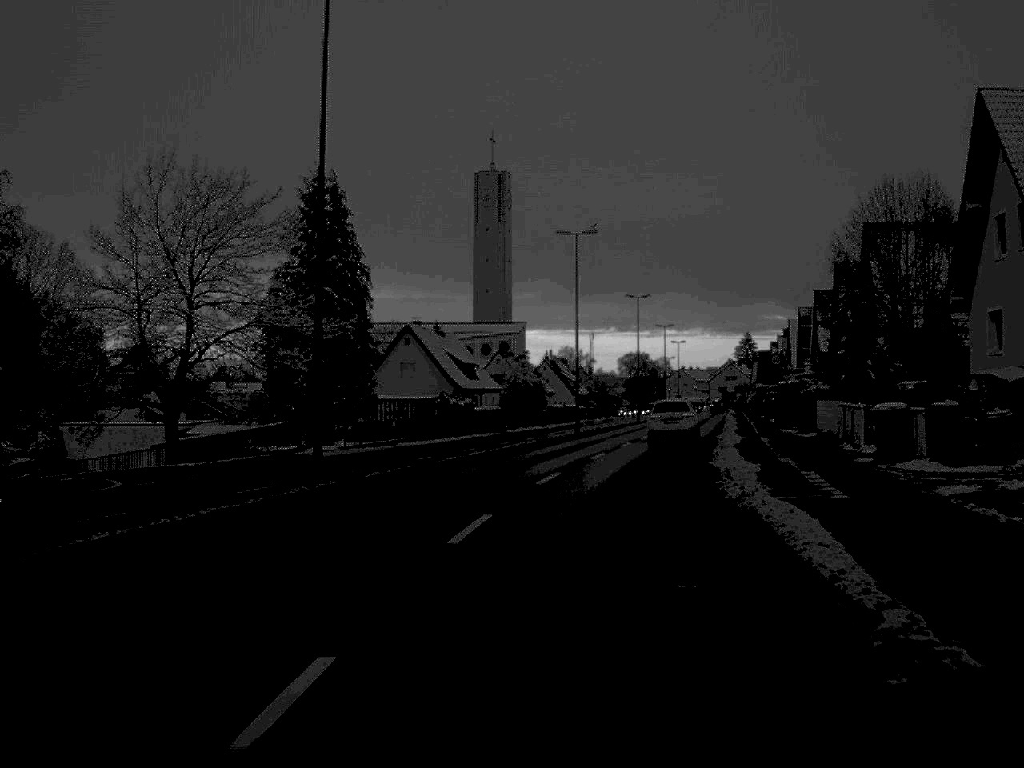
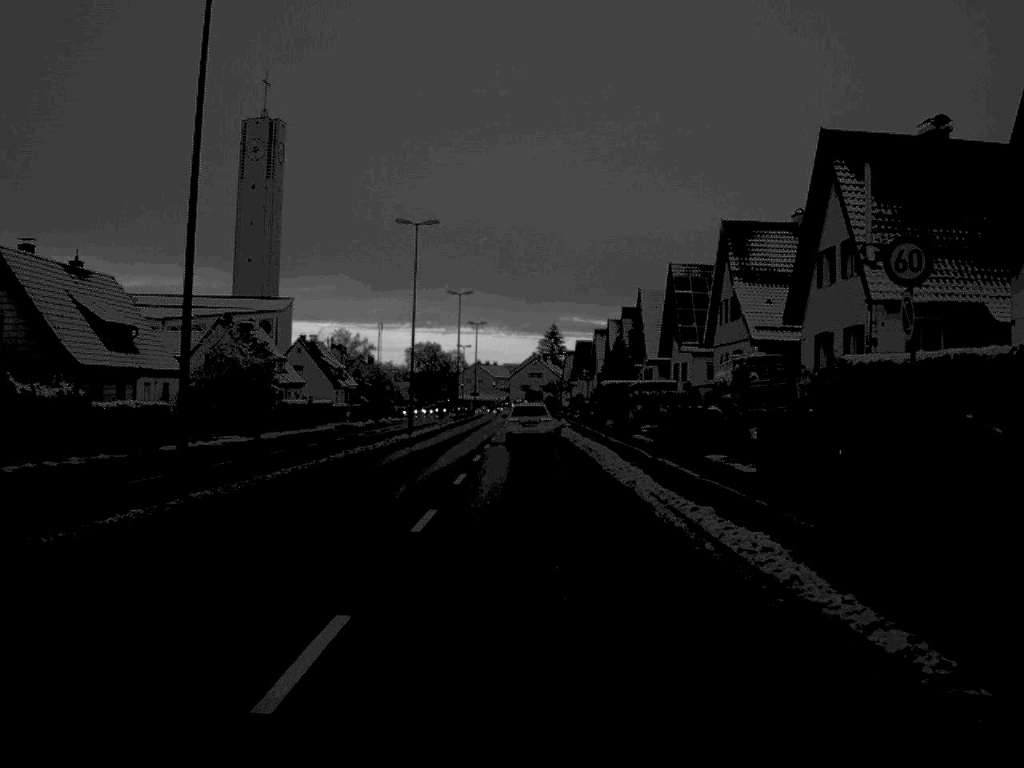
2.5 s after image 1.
(+4.6, +43.4) m; +9°
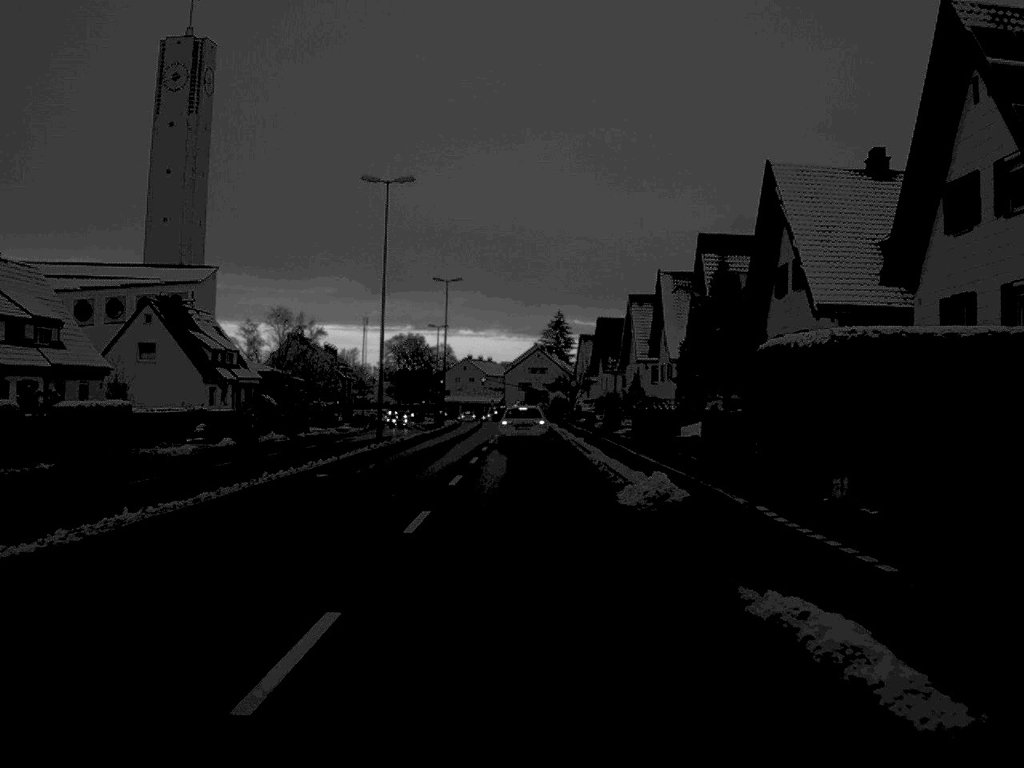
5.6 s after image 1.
(+0.1, +53.4) m; 0°
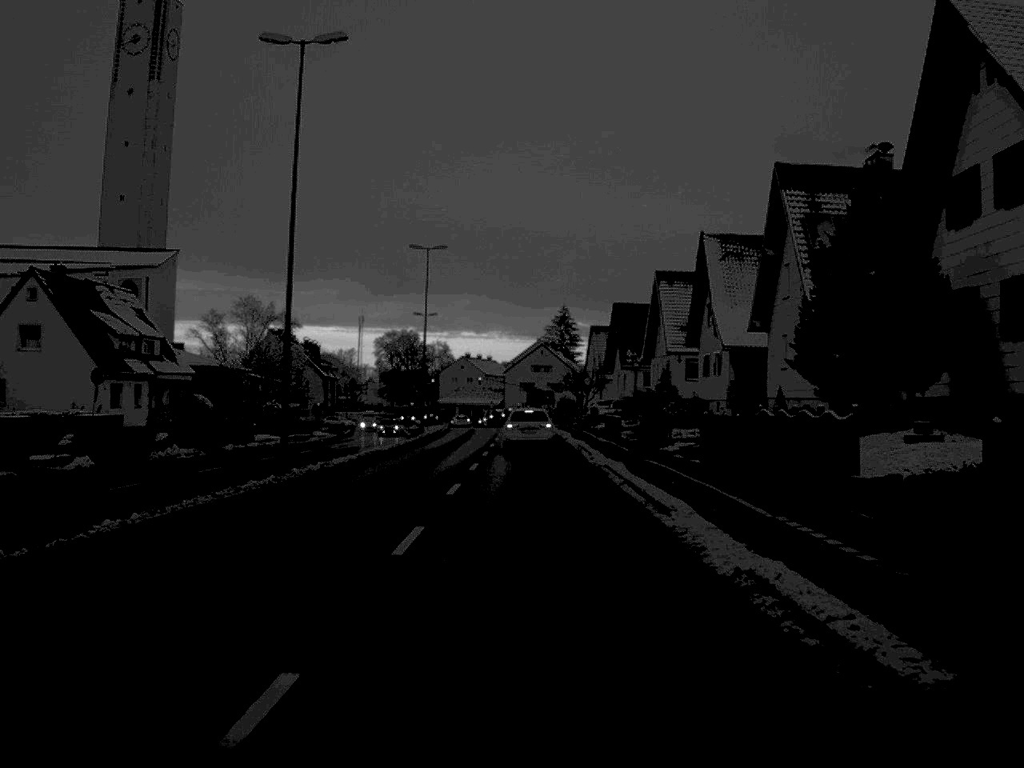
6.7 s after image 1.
(0.0, +19.9) m; 0°
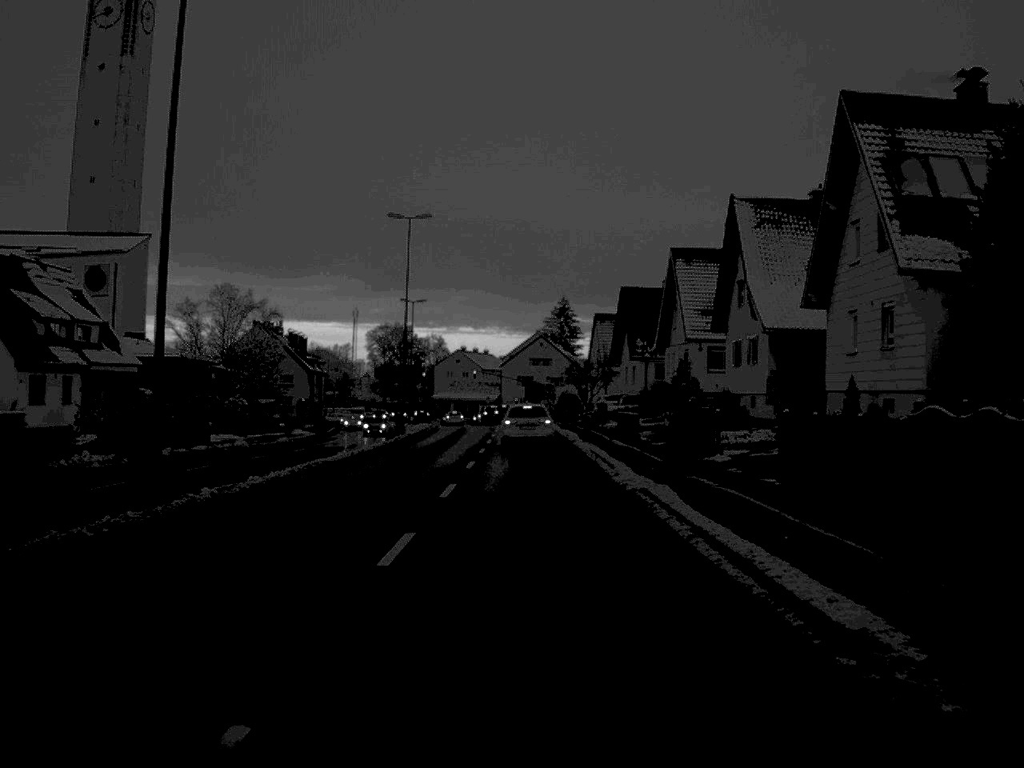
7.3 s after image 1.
(0.0, +10.2) m; 0°
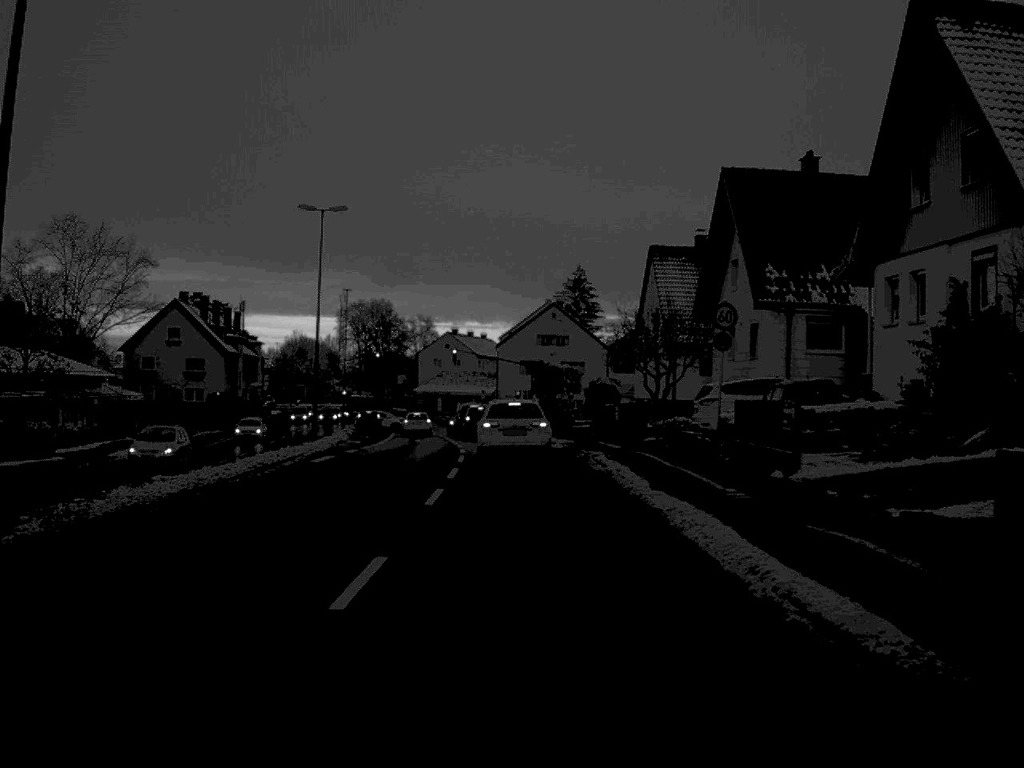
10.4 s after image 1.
(0.0, +47.2) m; 0°
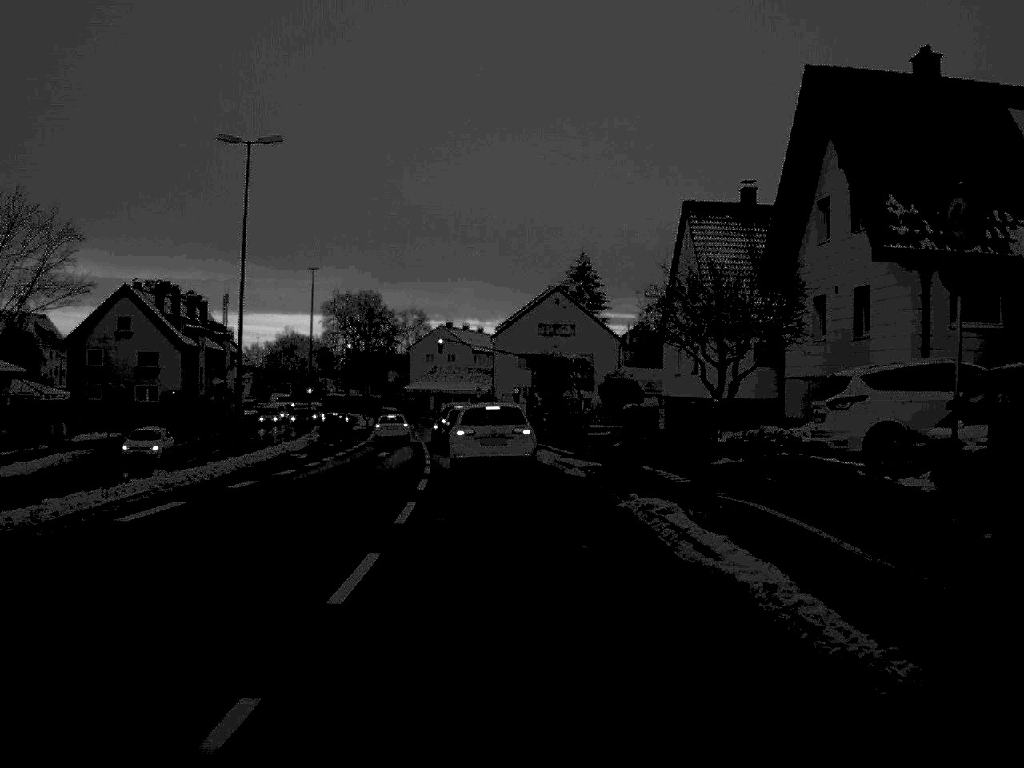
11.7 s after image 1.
(0.0, +14.5) m; 0°
